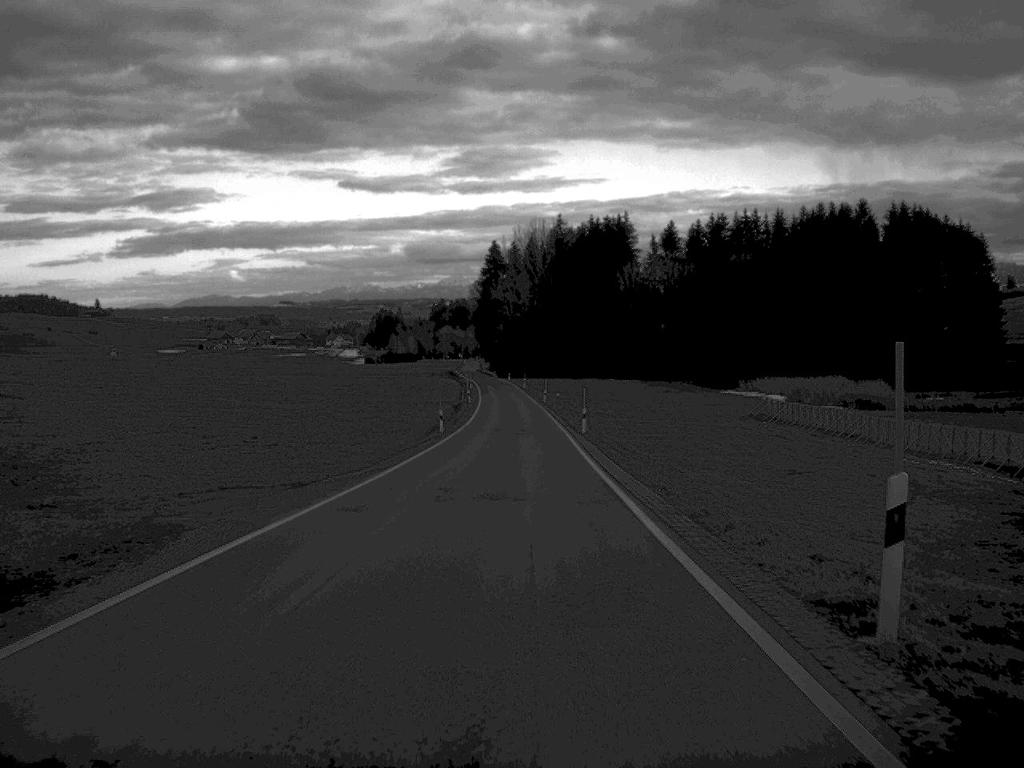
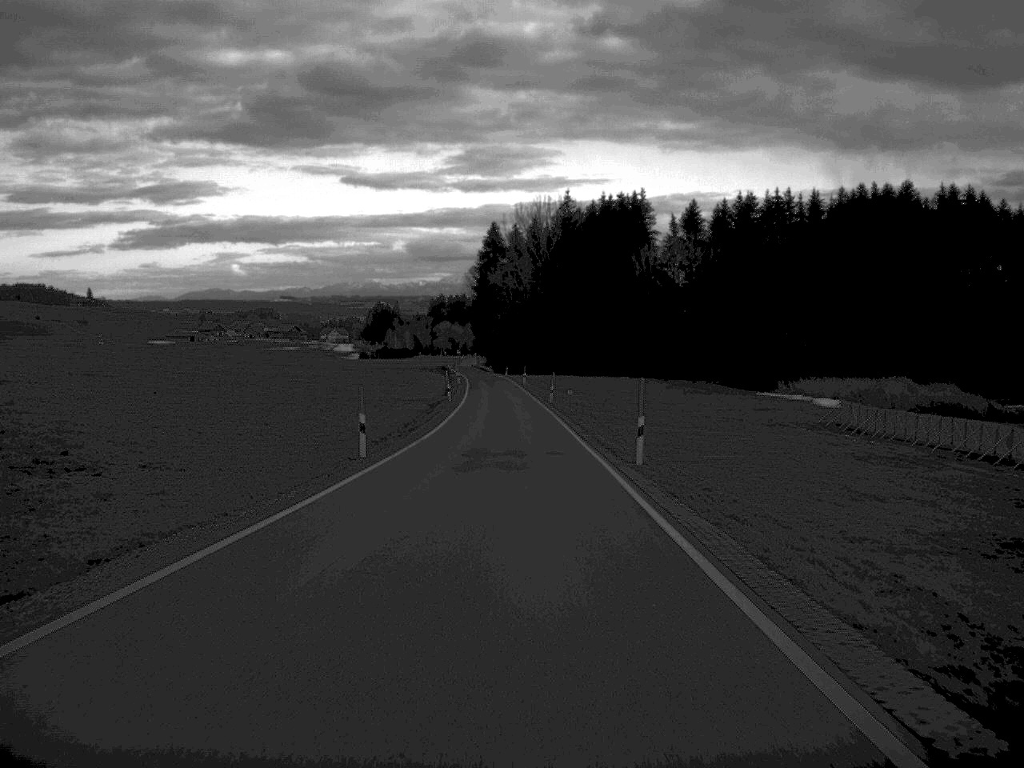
(0.0, +28.0) m; 0°
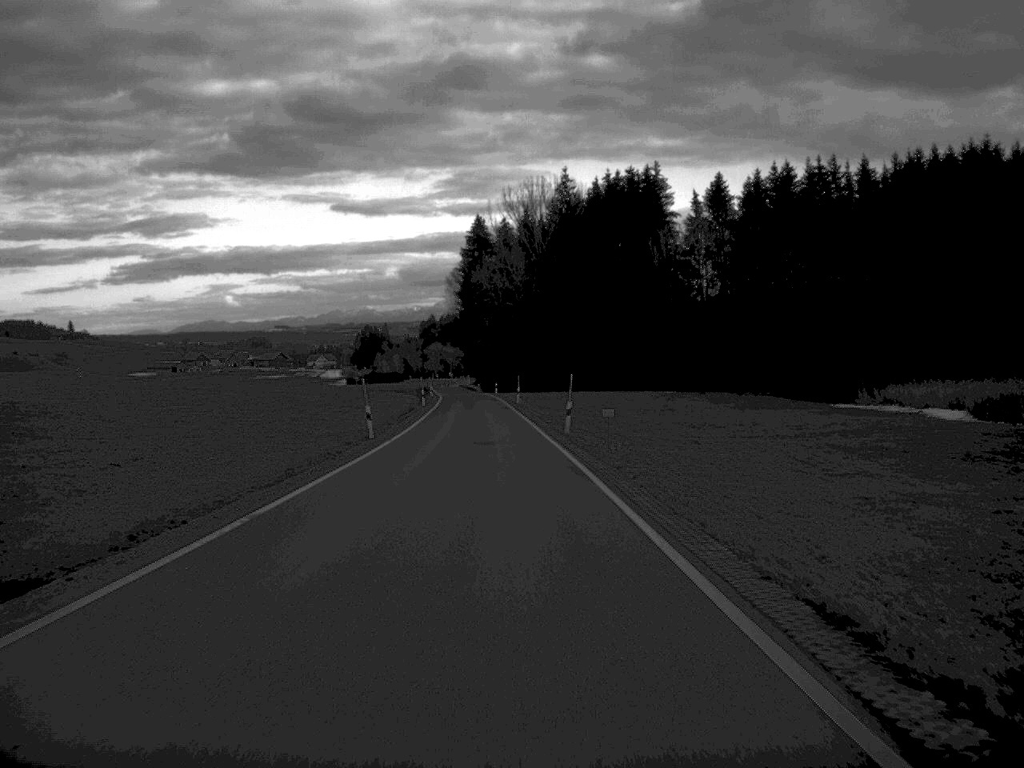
(+0.1, +38.7) m; 0°
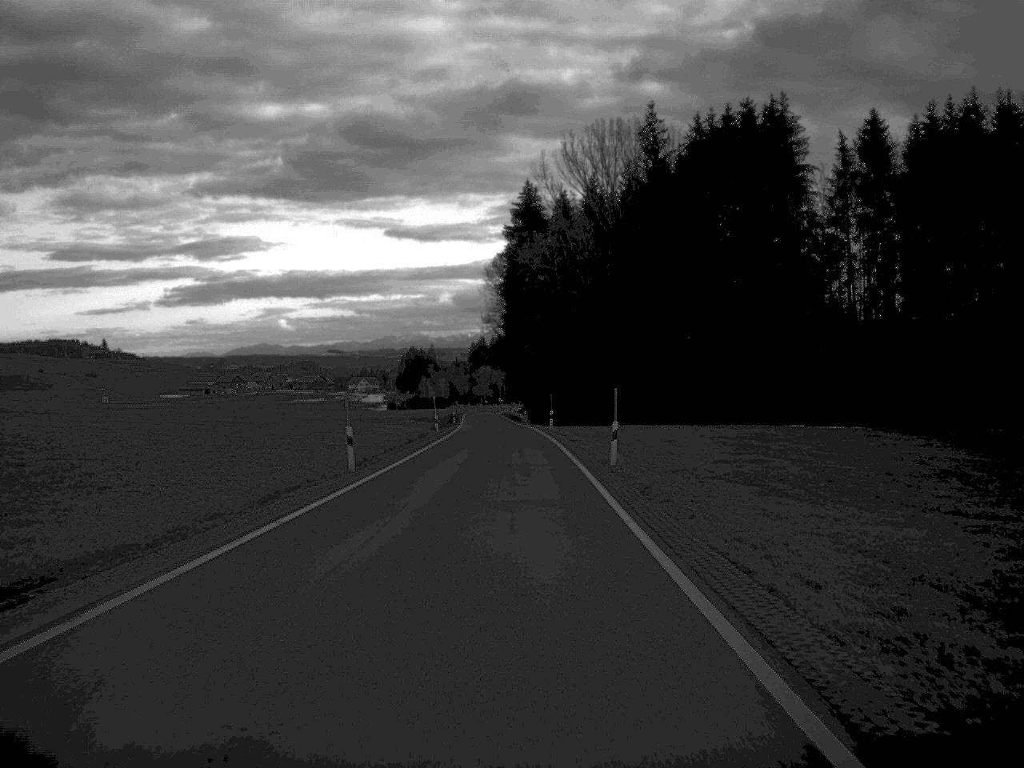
(-1.4, +54.8) m; -2°
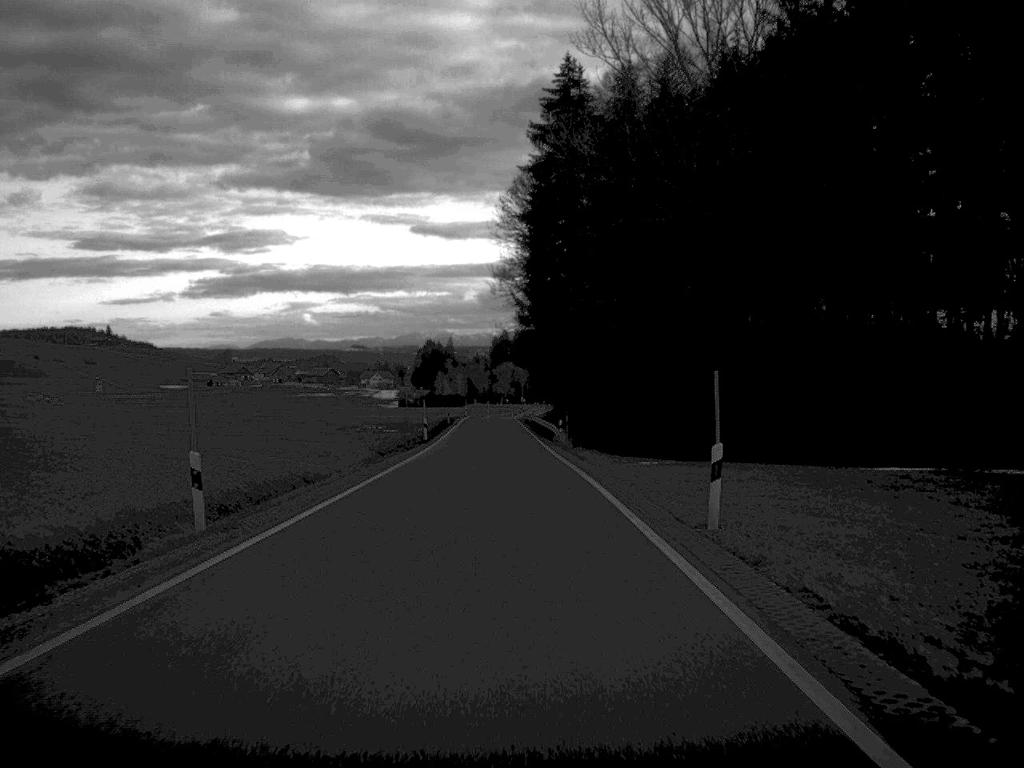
(-0.6, +55.8) m; -1°
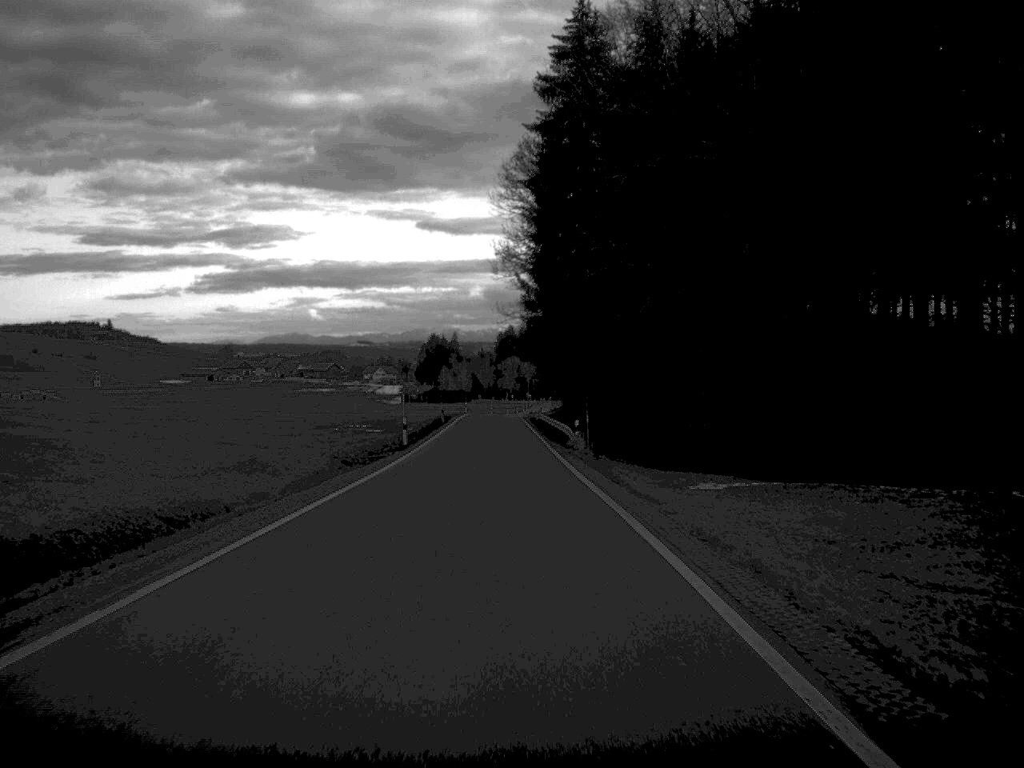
(0.0, +13.3) m; 0°
